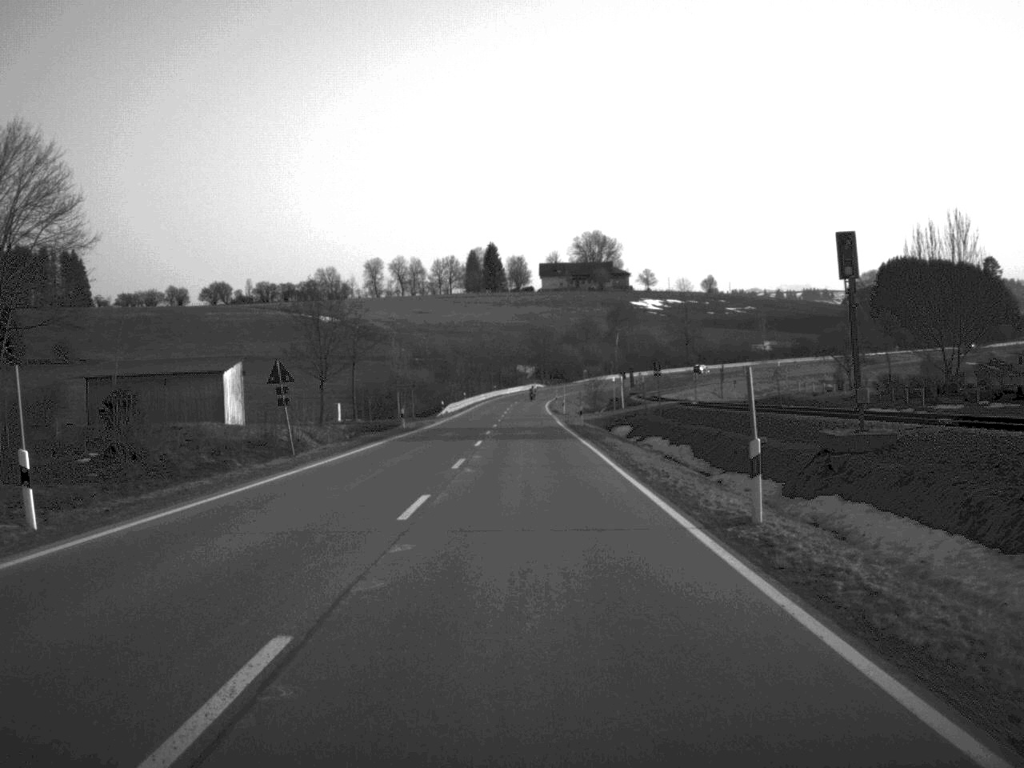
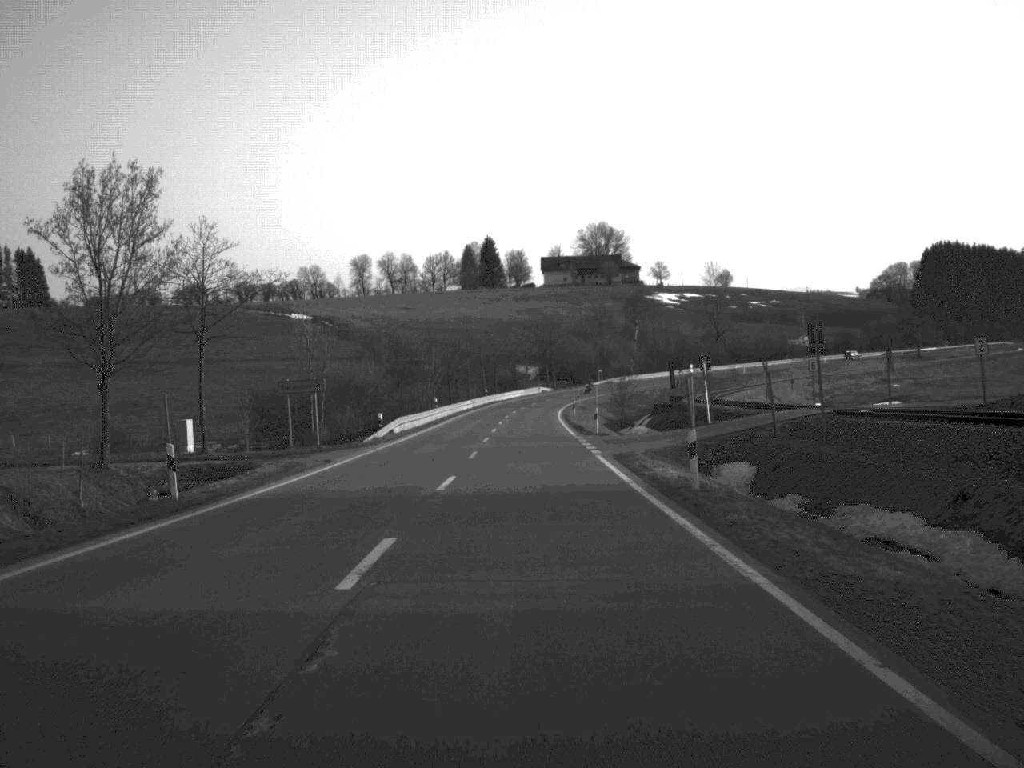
(-0.1, +41.1) m; 0°
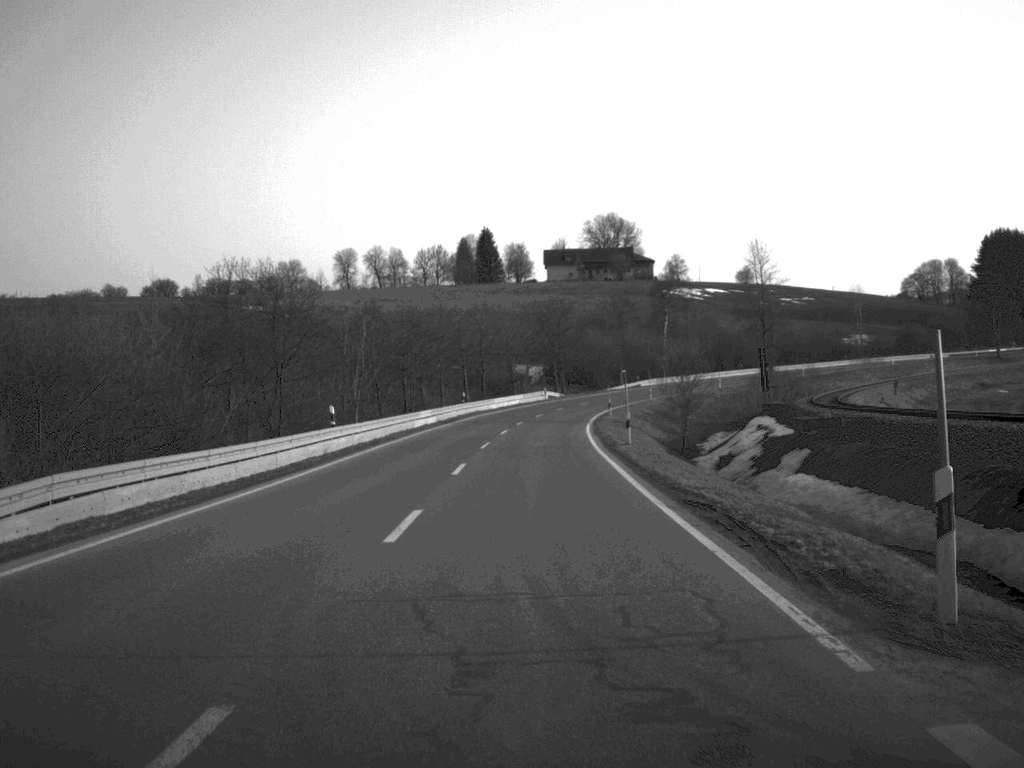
(0.0, +43.8) m; 0°
